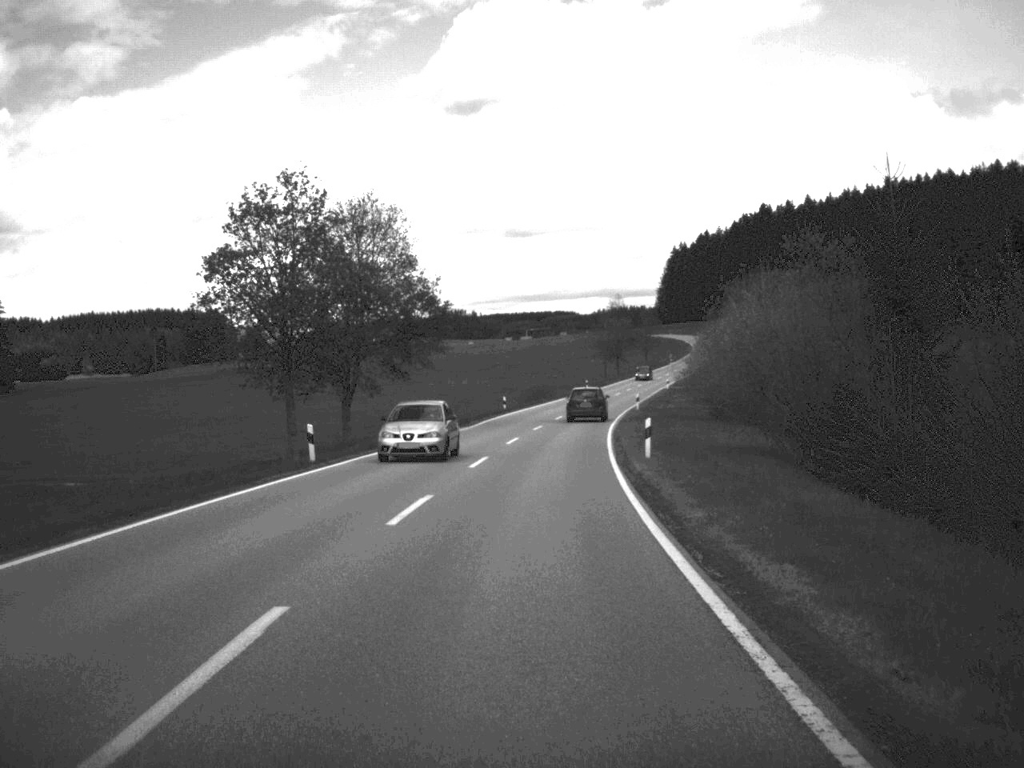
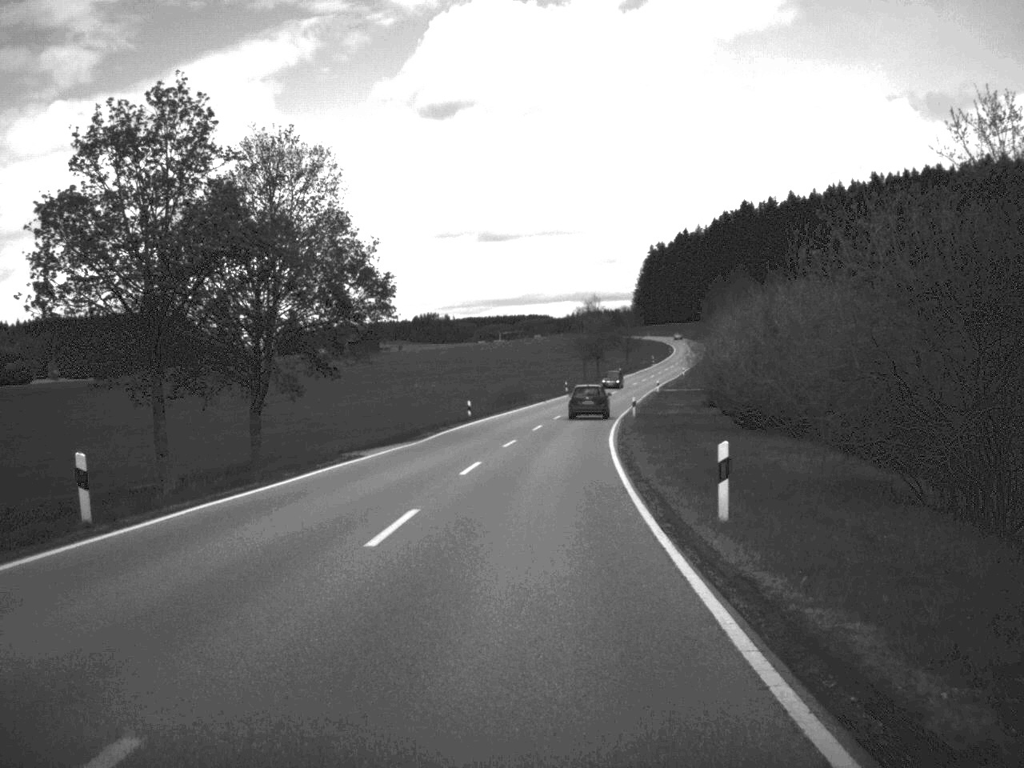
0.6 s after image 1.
(+0.1, +14.2) m; +1°
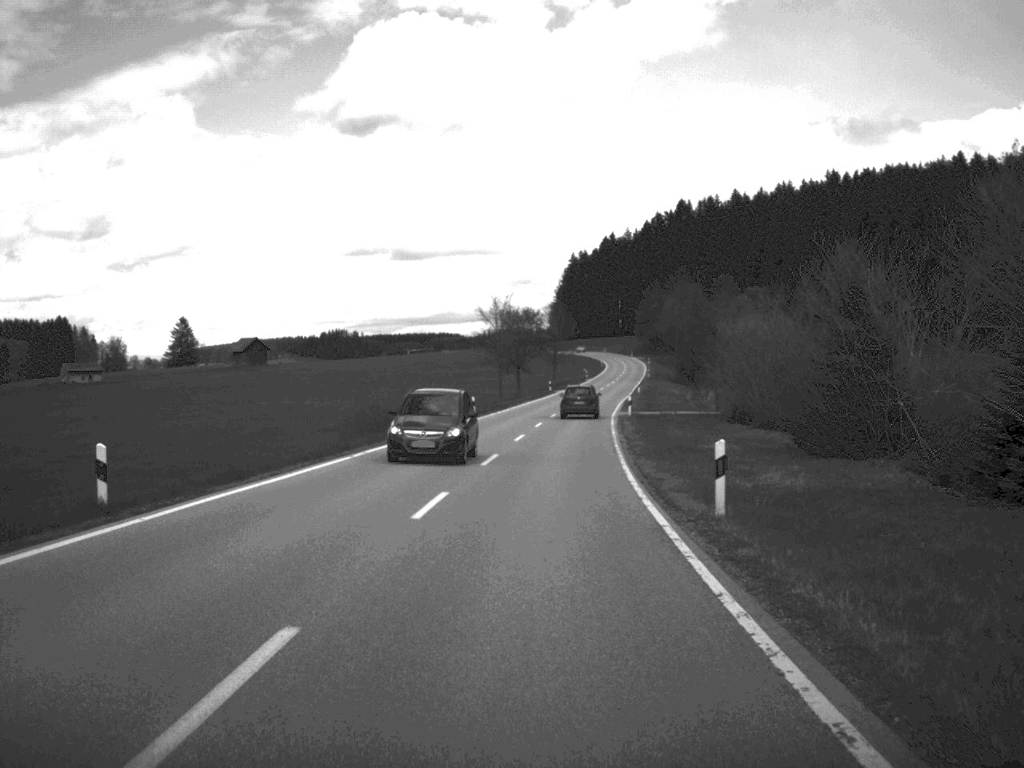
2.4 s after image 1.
(+1.5, +44.1) m; +4°
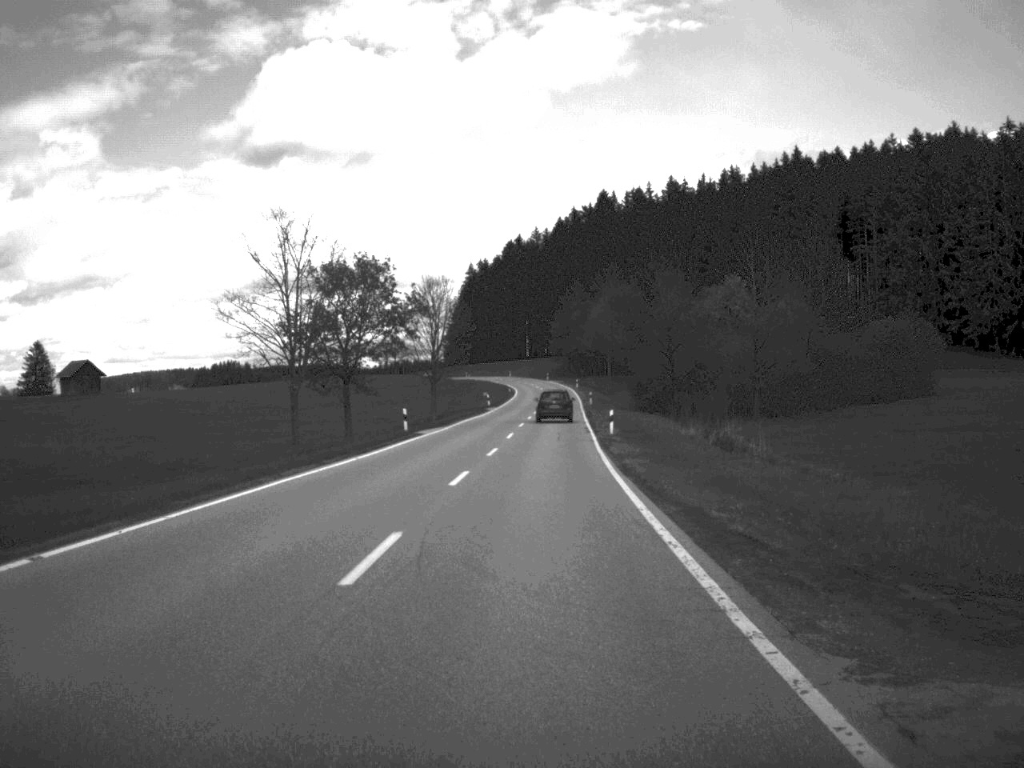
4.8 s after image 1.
(+2.7, +63.4) m; +4°
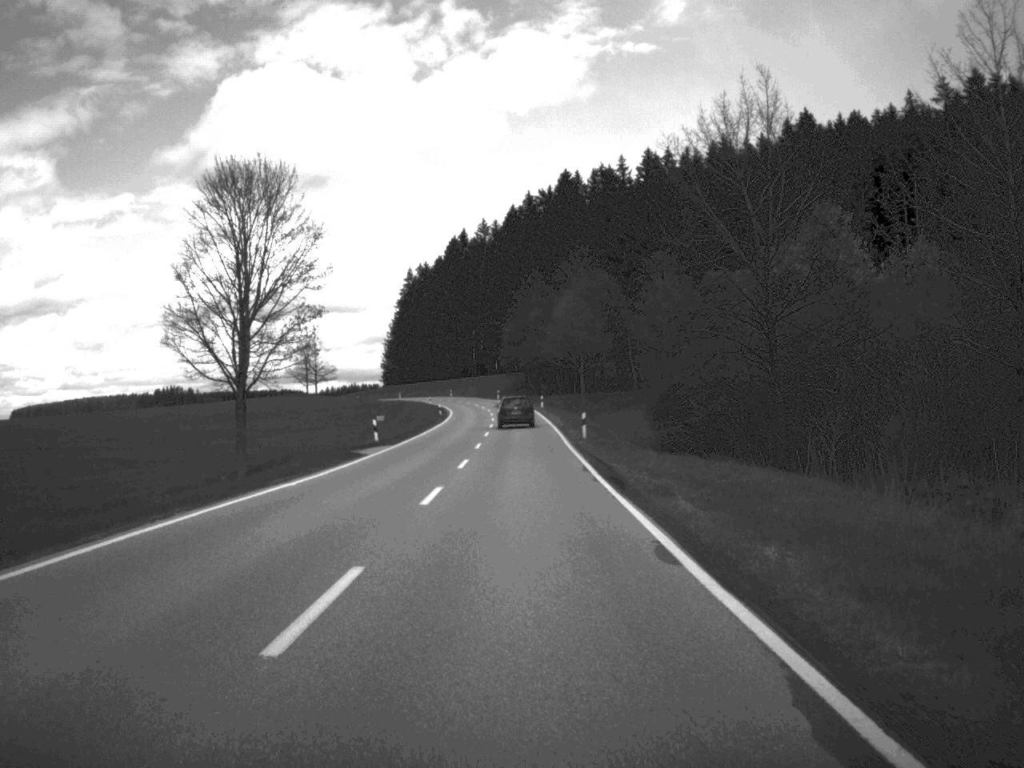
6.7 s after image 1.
(+0.9, +49.7) m; +2°
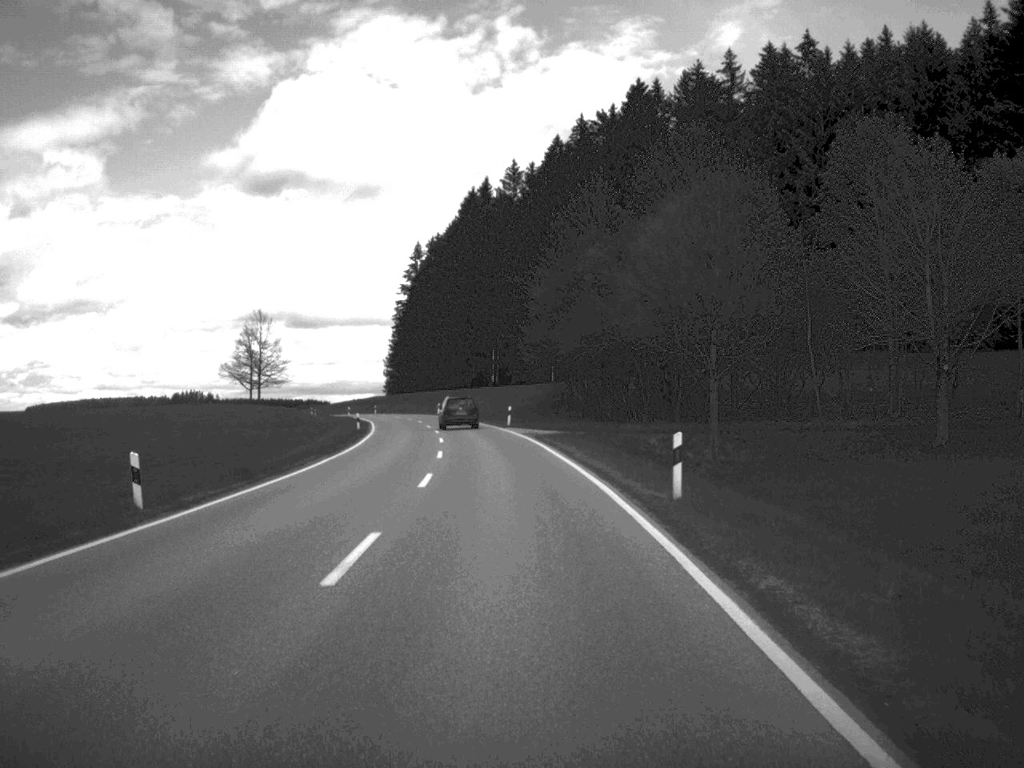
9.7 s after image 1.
(-0.7, +79.2) m; -2°
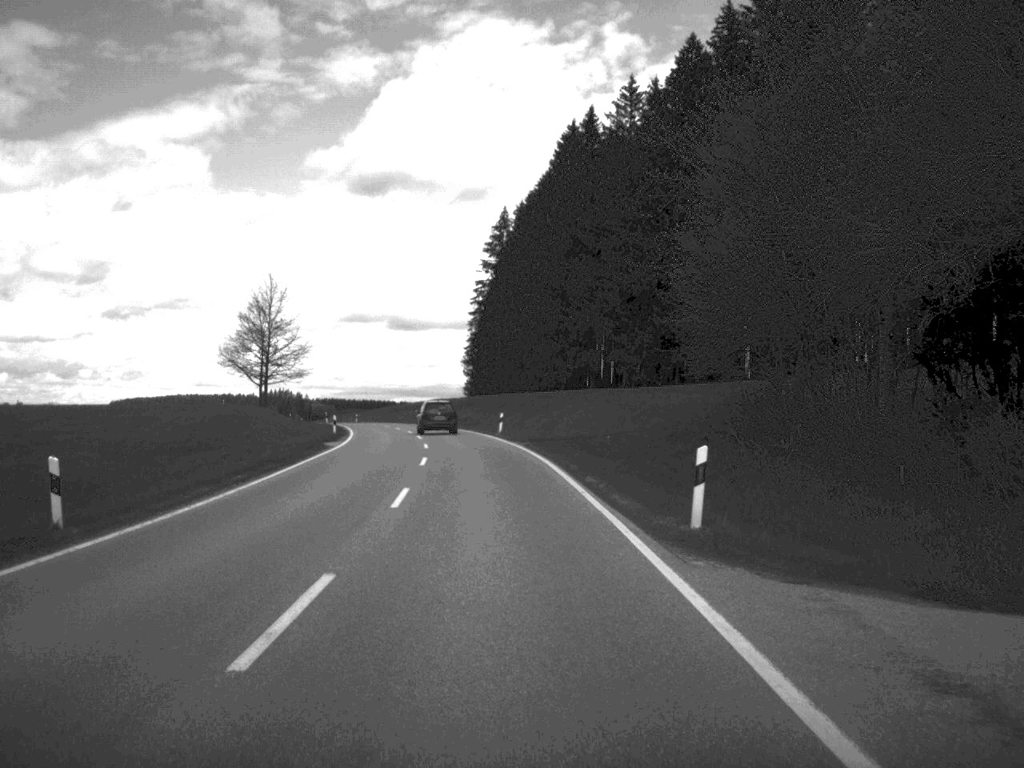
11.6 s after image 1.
(-1.7, +50.3) m; -5°
